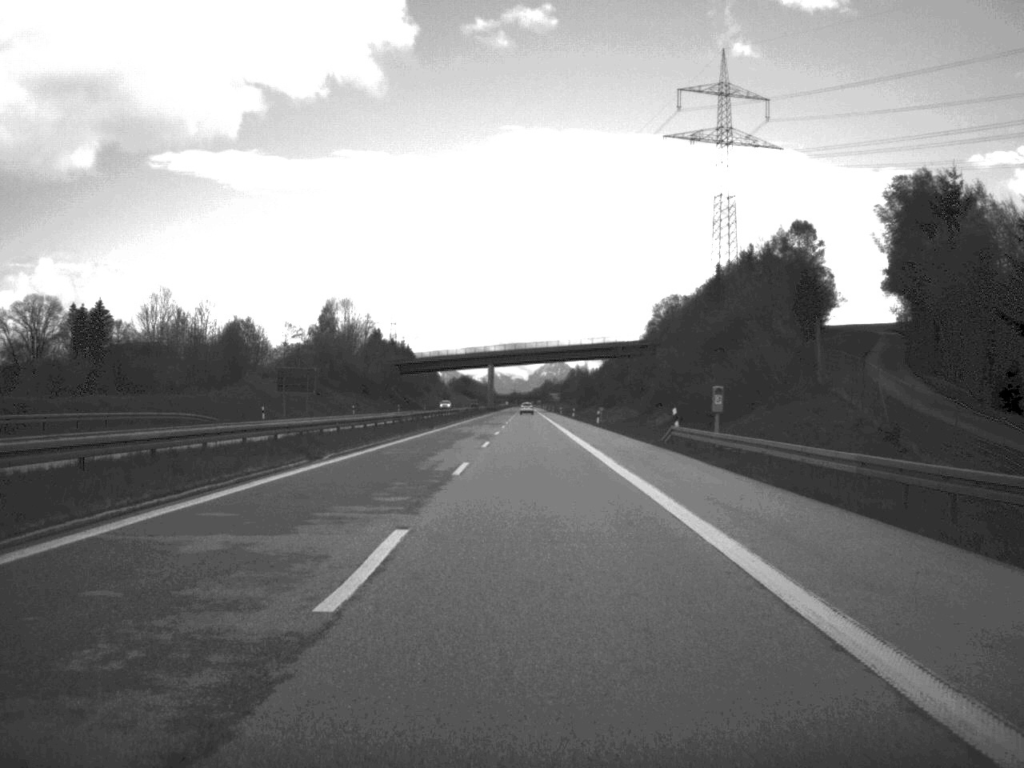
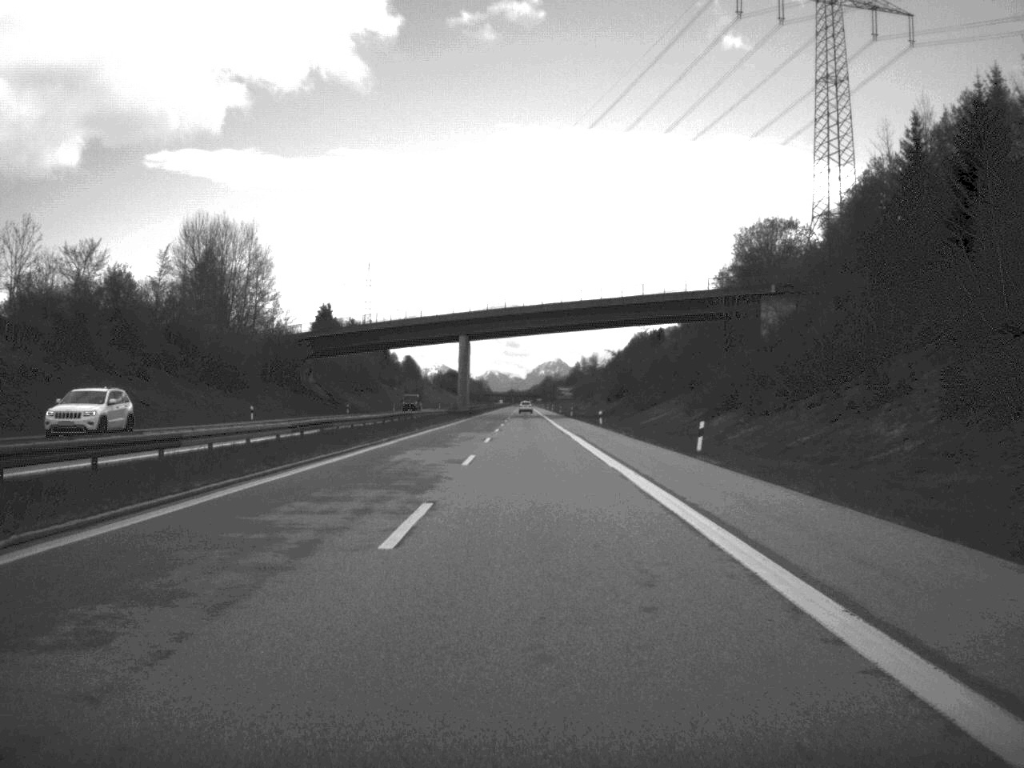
(-0.1, +101.9) m; 0°
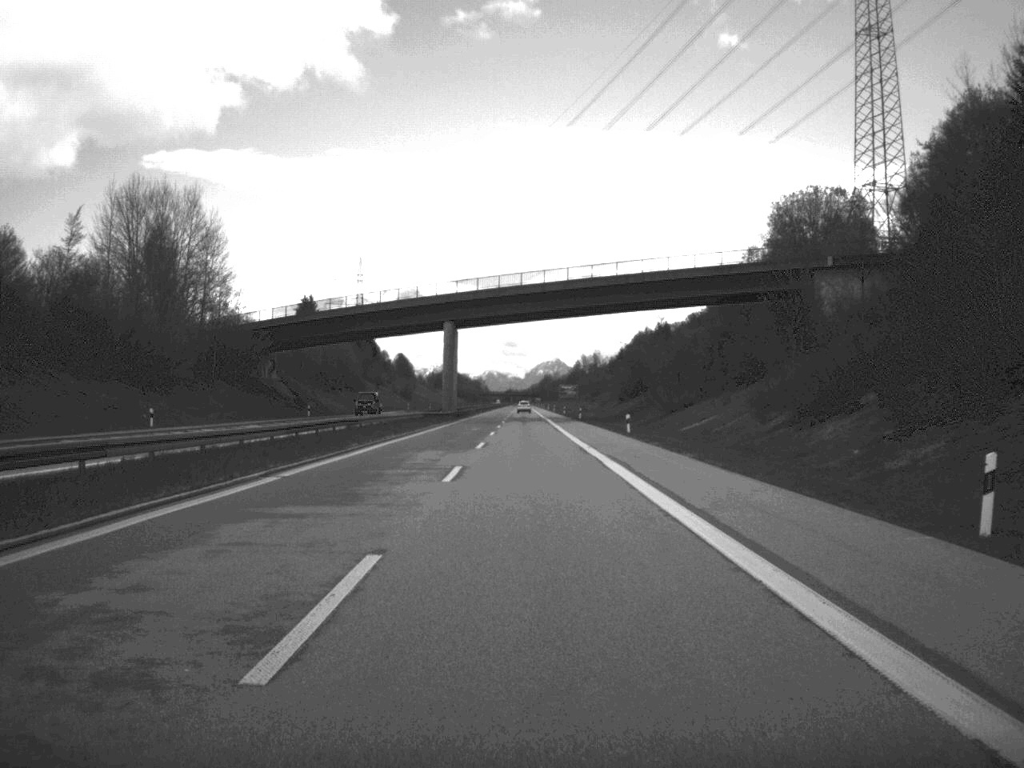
(0.0, +24.1) m; 0°
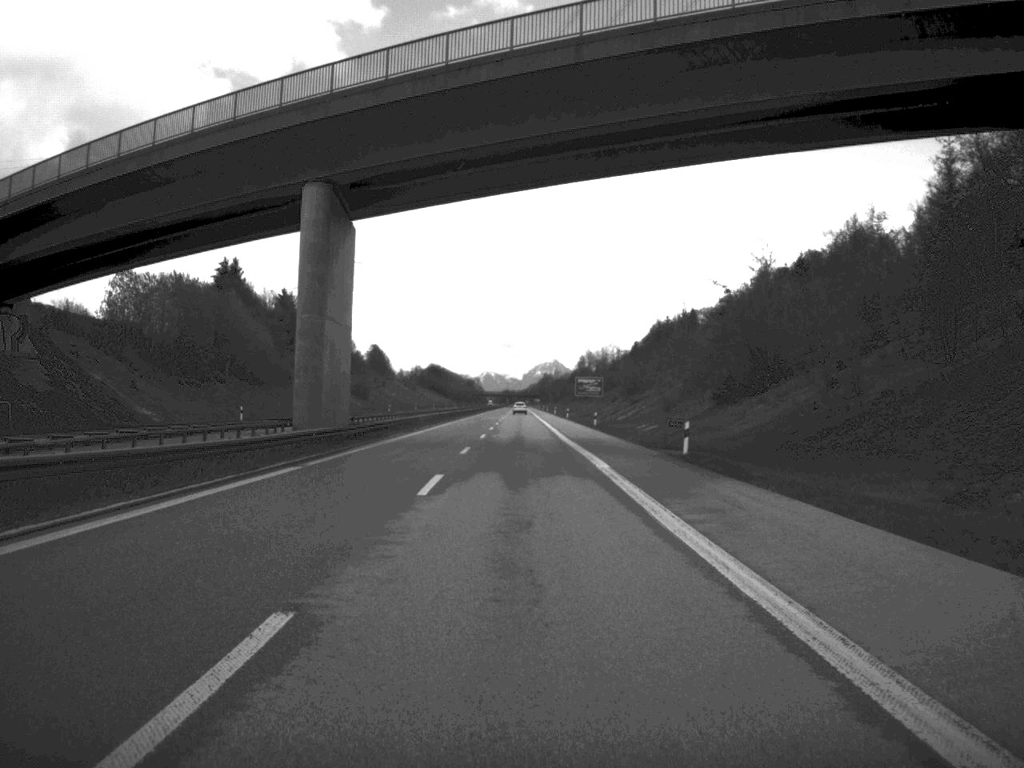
(0.0, +74.6) m; 0°
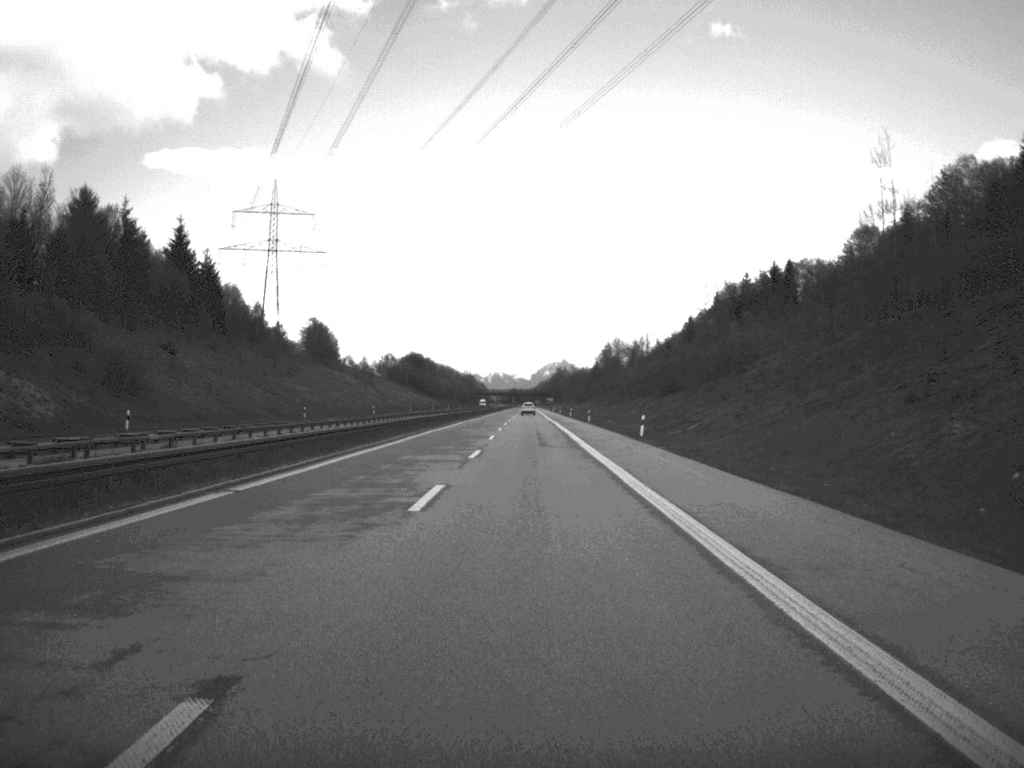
(-0.7, +126.3) m; -1°
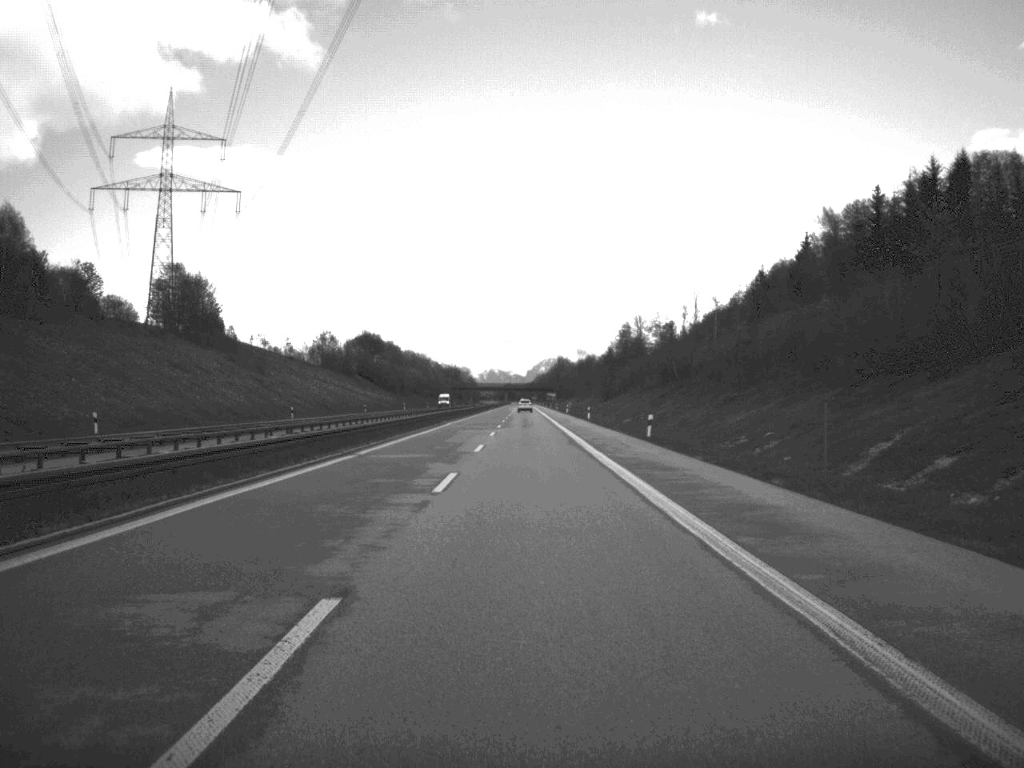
(+0.1, +102.3) m; 0°
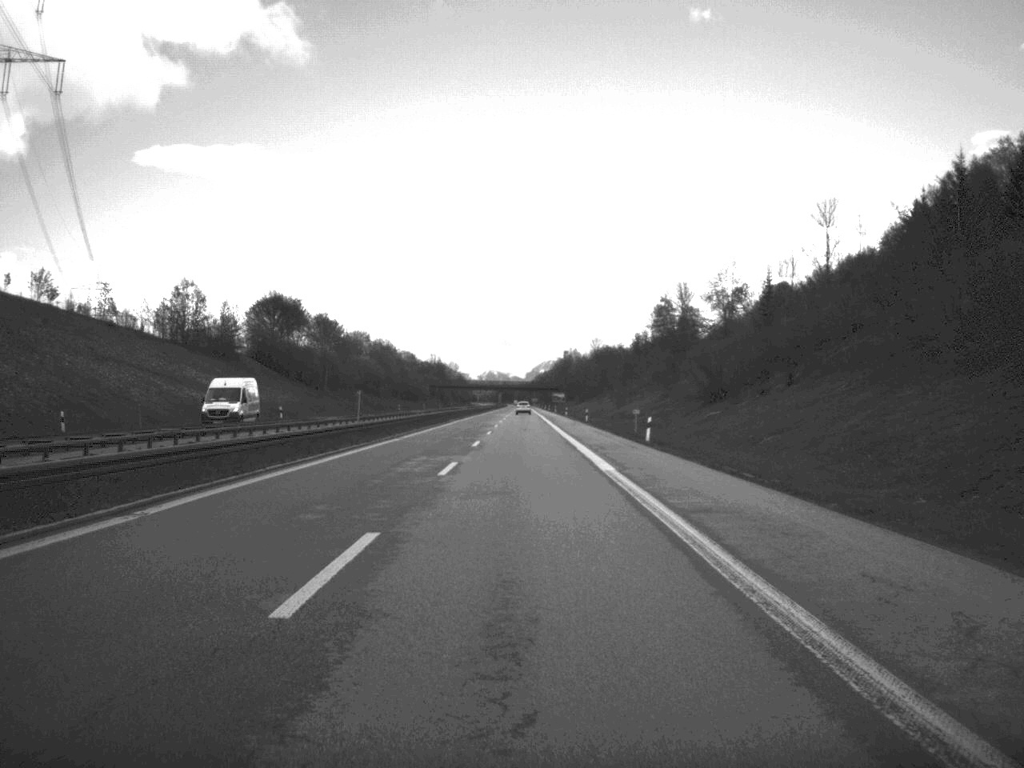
(0.0, +101.4) m; 0°
